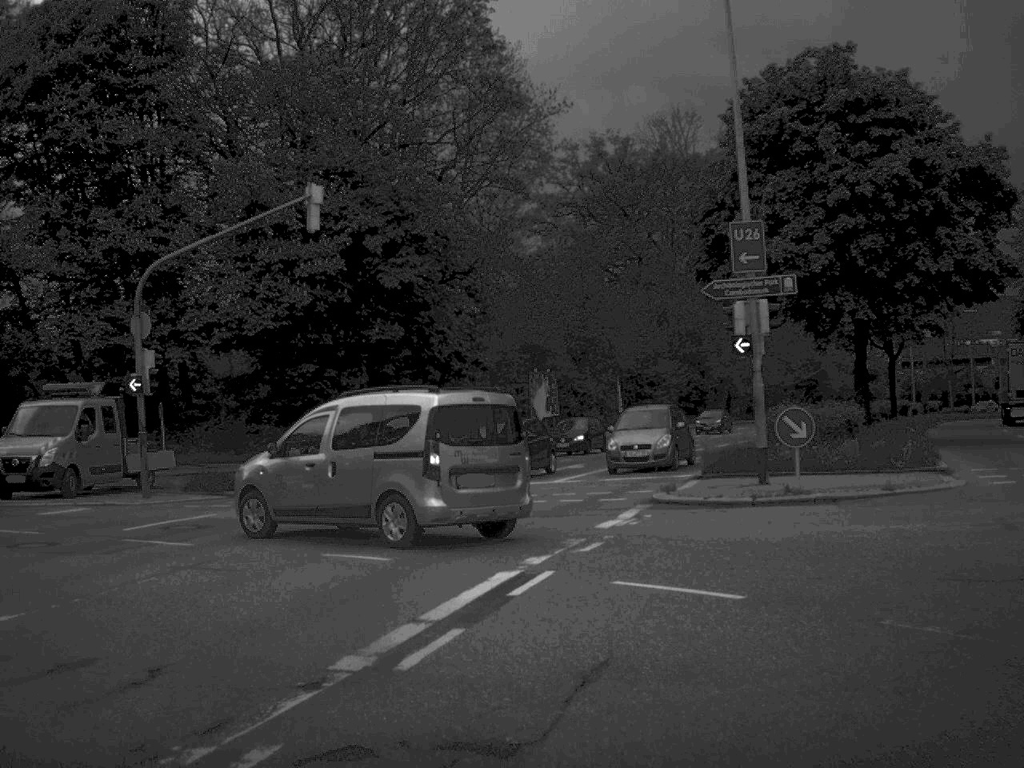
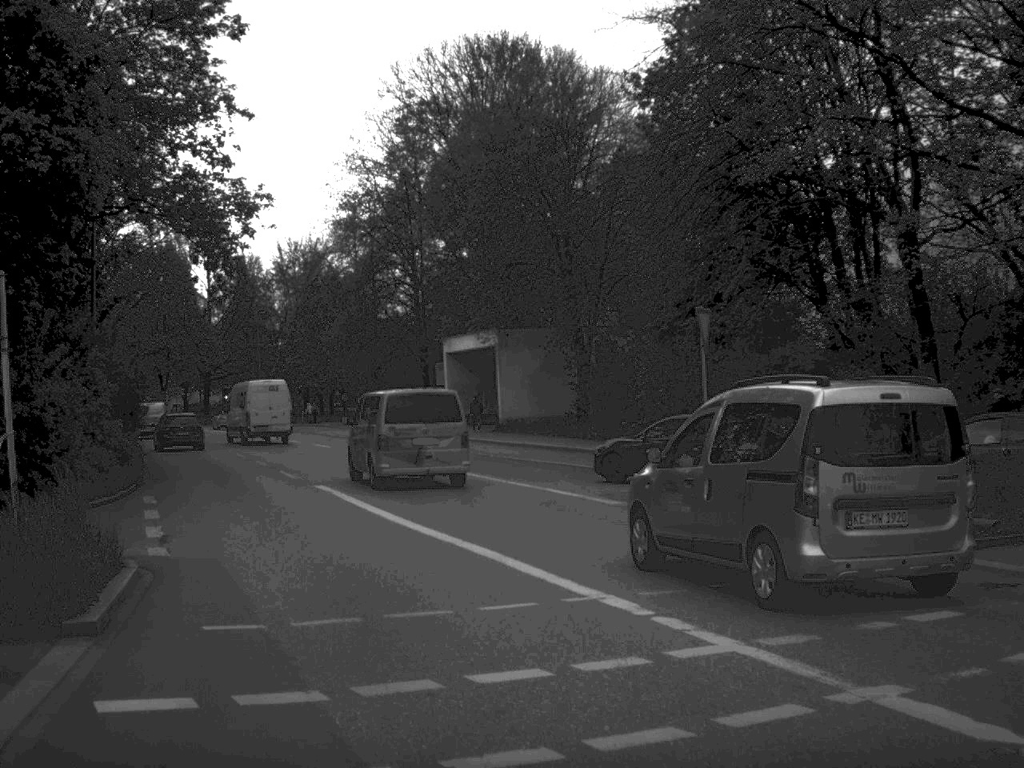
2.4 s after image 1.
(-7.9, +15.4) m; -51°
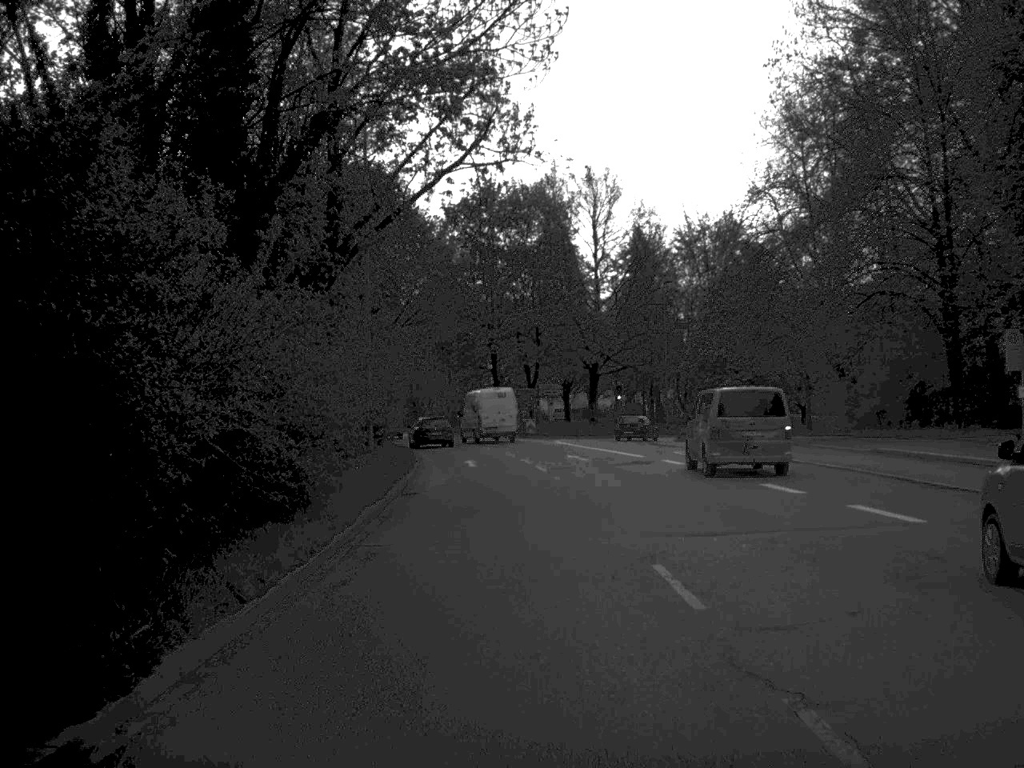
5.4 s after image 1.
(-6.8, +30.9) m; -17°
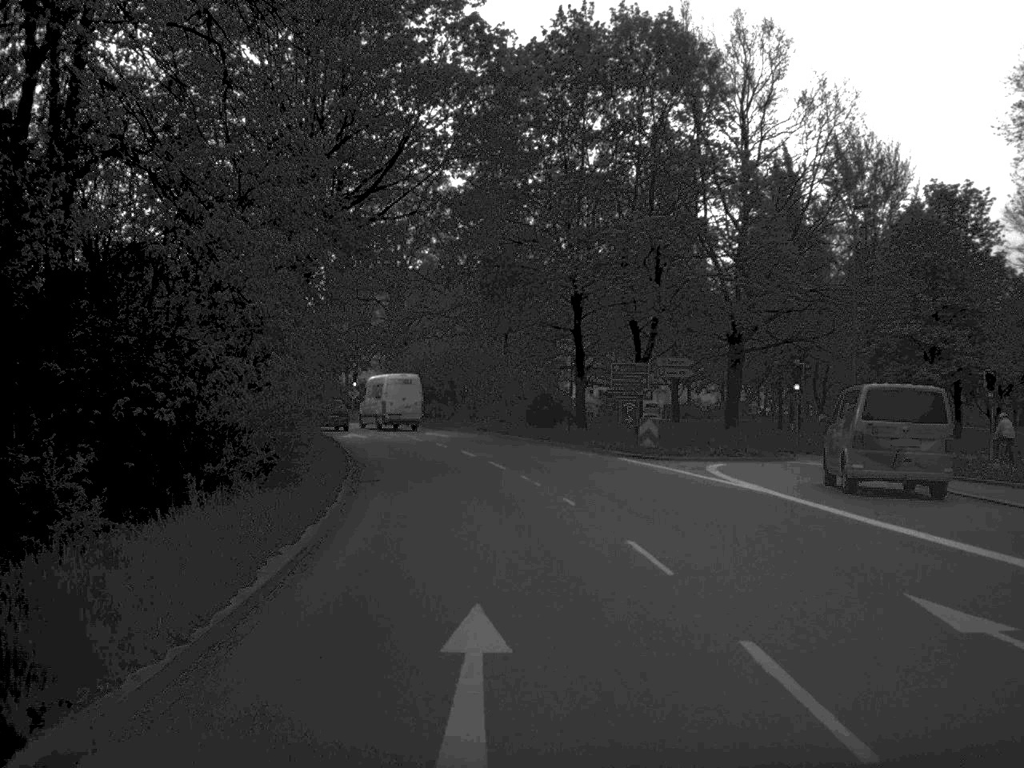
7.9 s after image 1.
(-1.0, +33.6) m; -4°
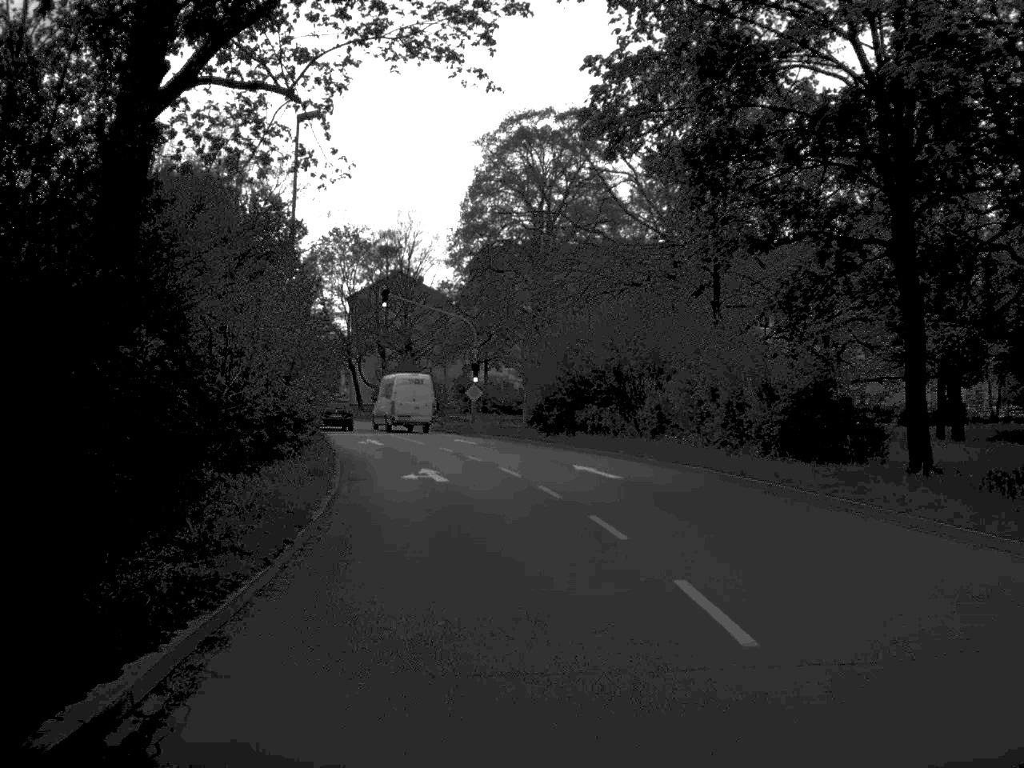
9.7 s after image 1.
(-1.7, +26.6) m; -7°
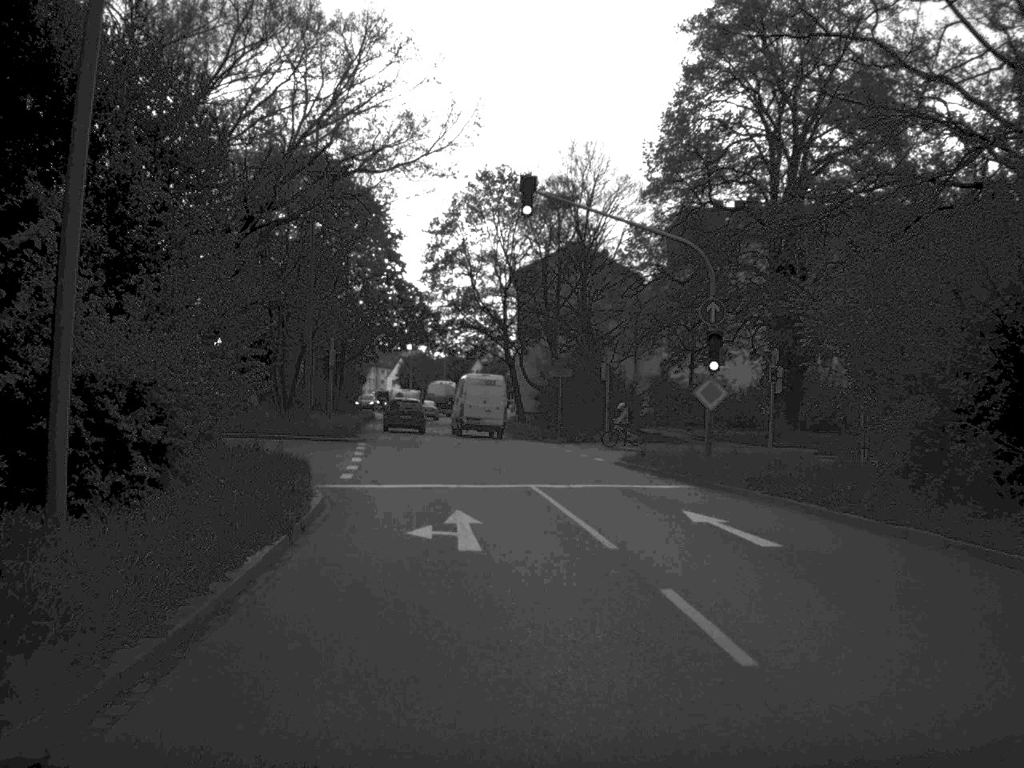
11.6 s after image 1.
(-2.2, +29.5) m; -8°
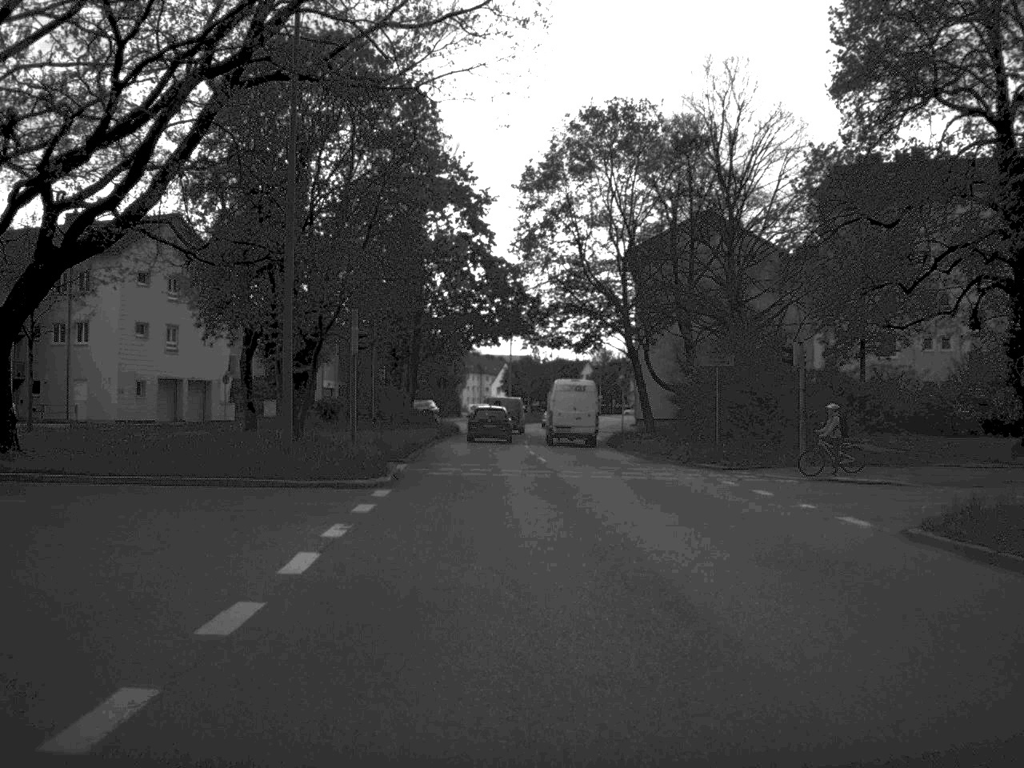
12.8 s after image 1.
(-0.8, +18.8) m; -5°
